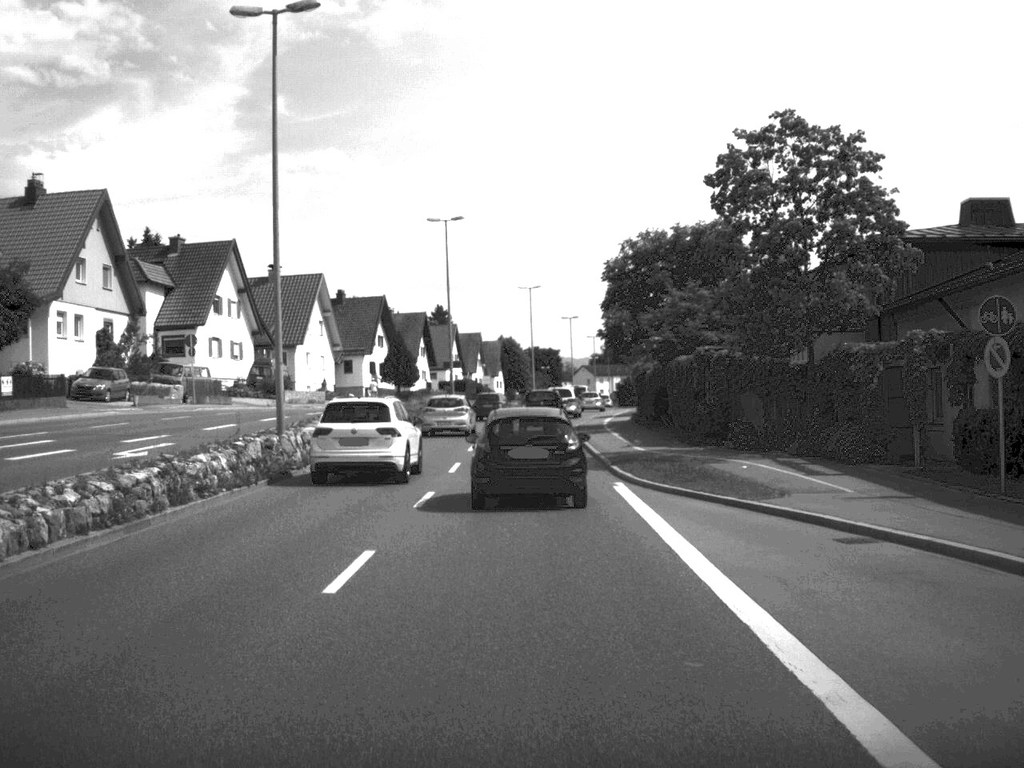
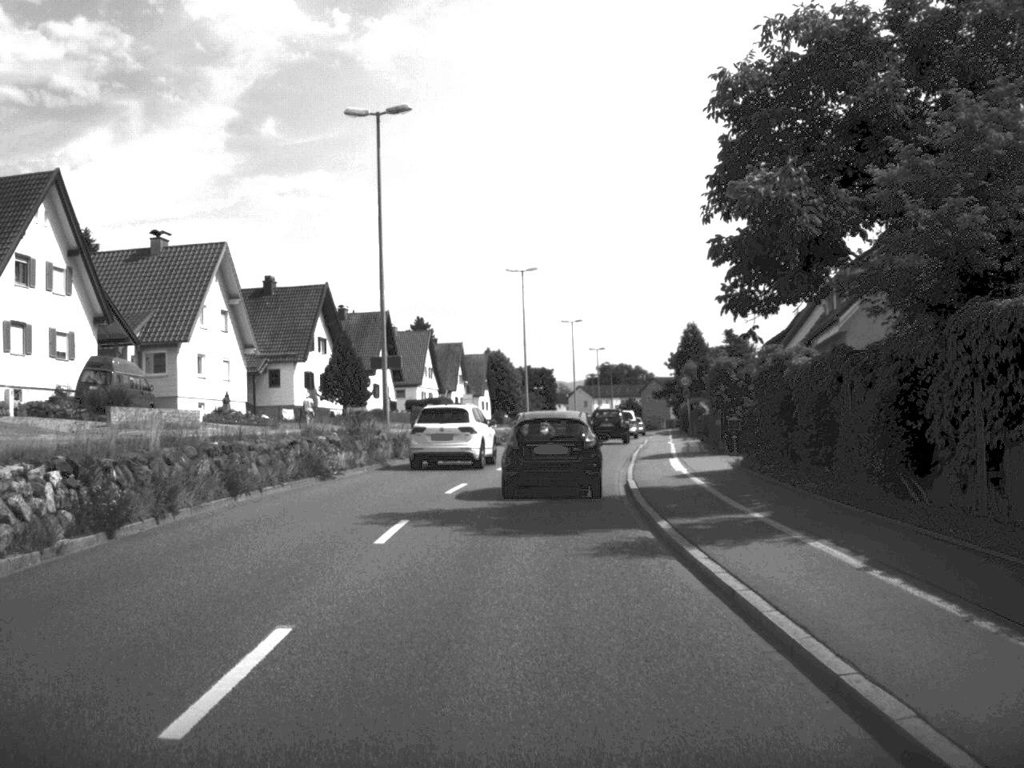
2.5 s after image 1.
(0.0, +29.8) m; 0°
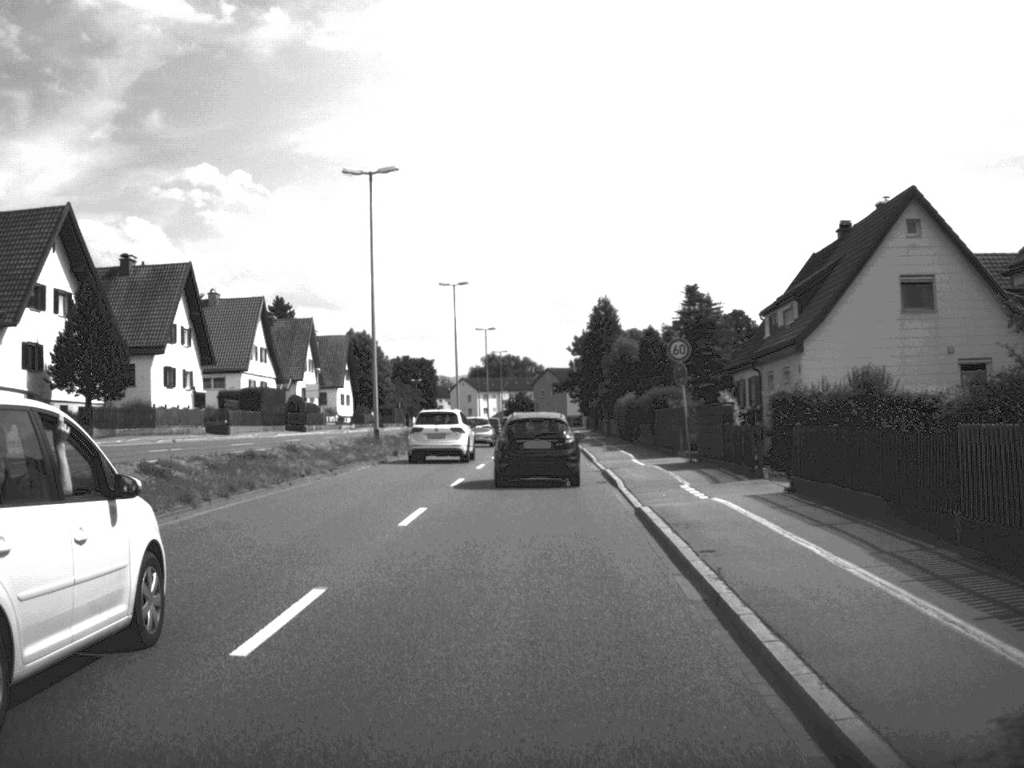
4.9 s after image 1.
(+1.2, +32.6) m; +5°
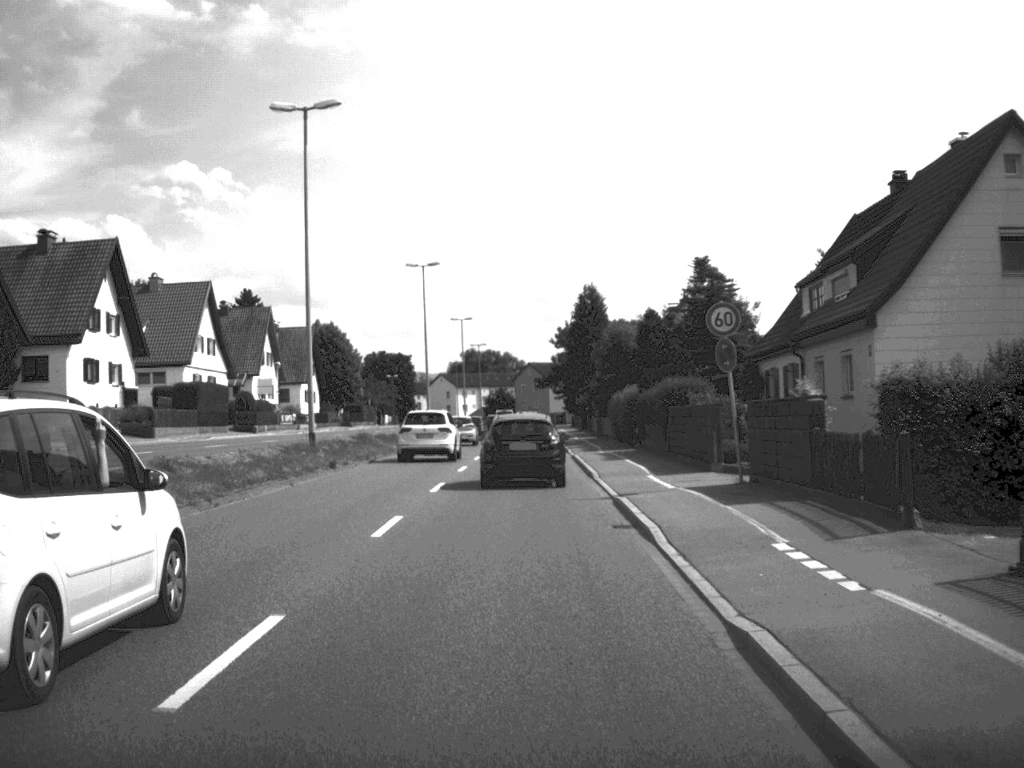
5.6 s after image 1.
(+0.1, +10.2) m; +1°
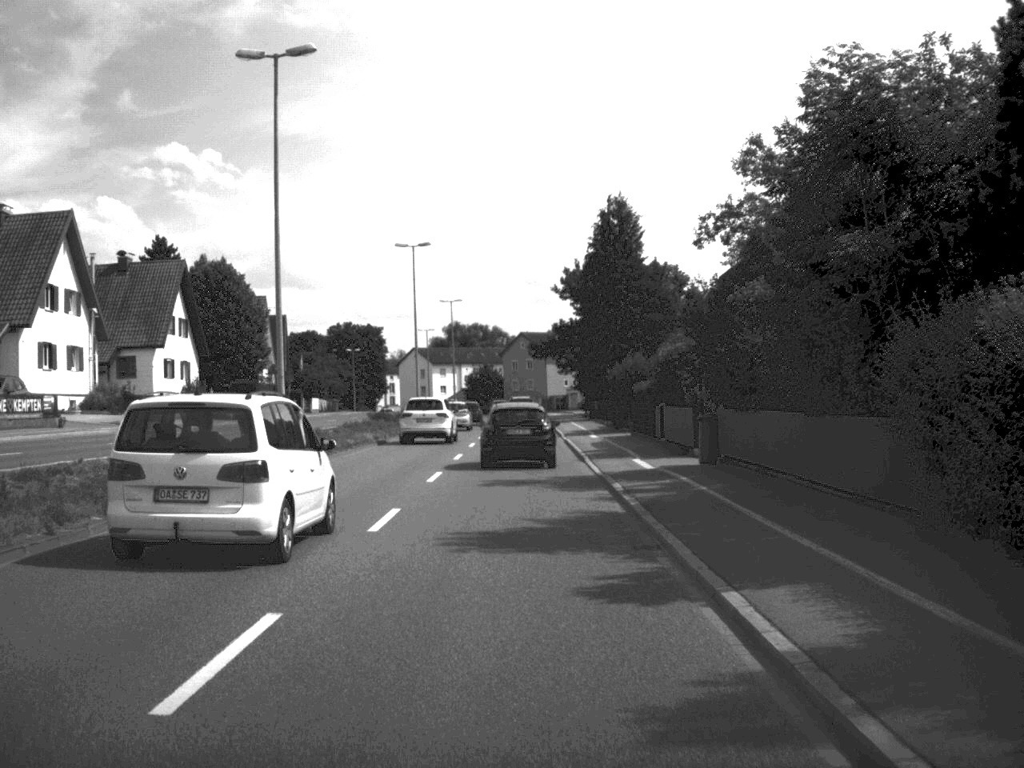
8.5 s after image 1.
(+0.1, +44.6) m; 0°
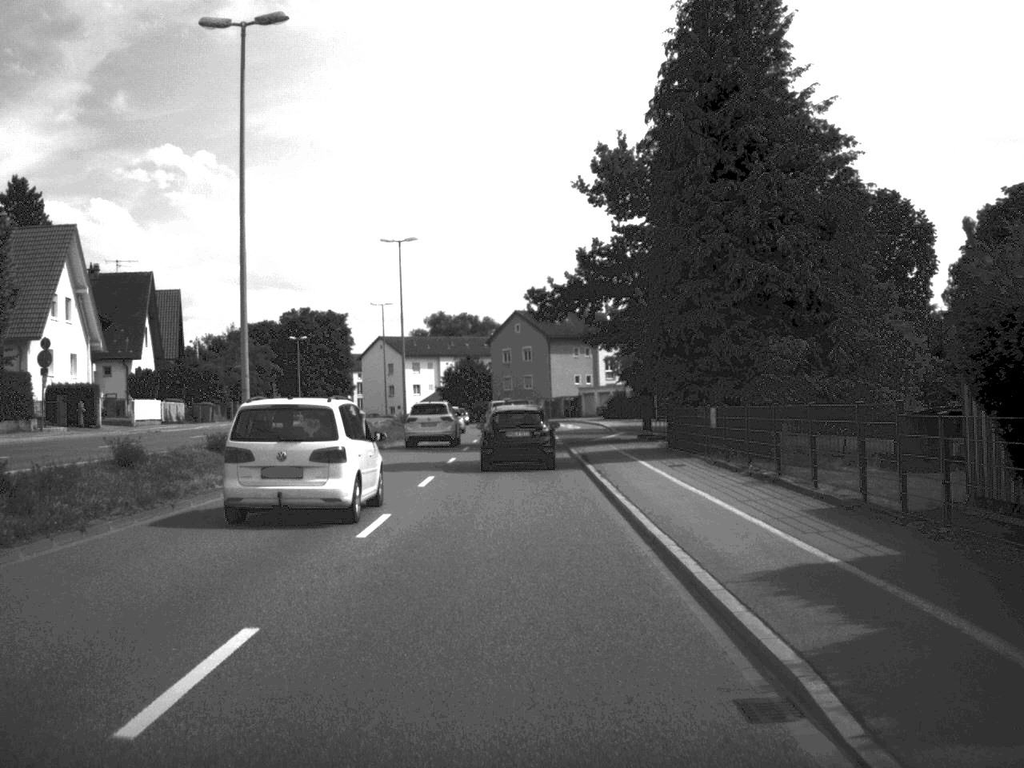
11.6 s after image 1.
(-0.1, +47.4) m; 0°
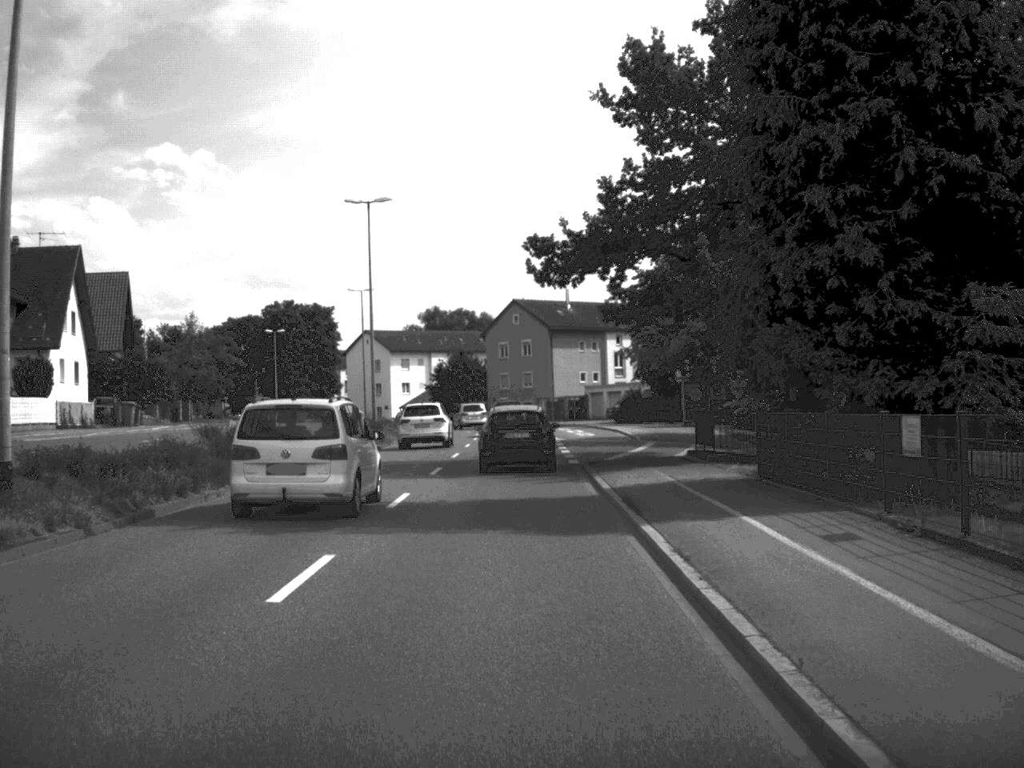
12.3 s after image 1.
(0.0, +11.0) m; 0°
